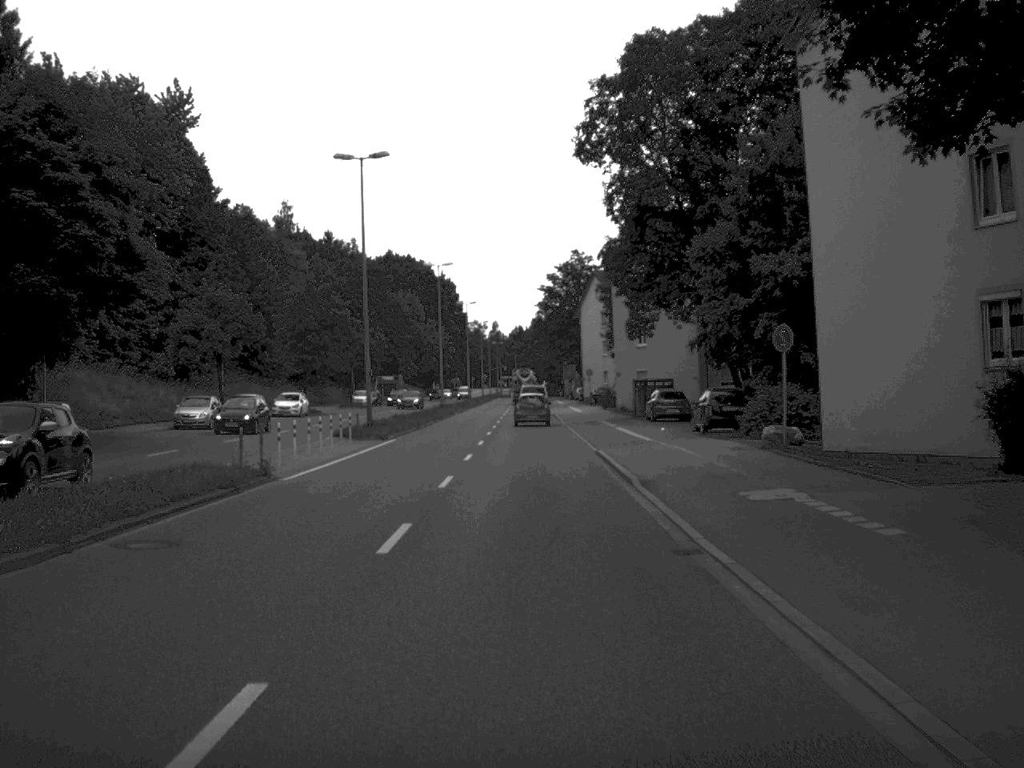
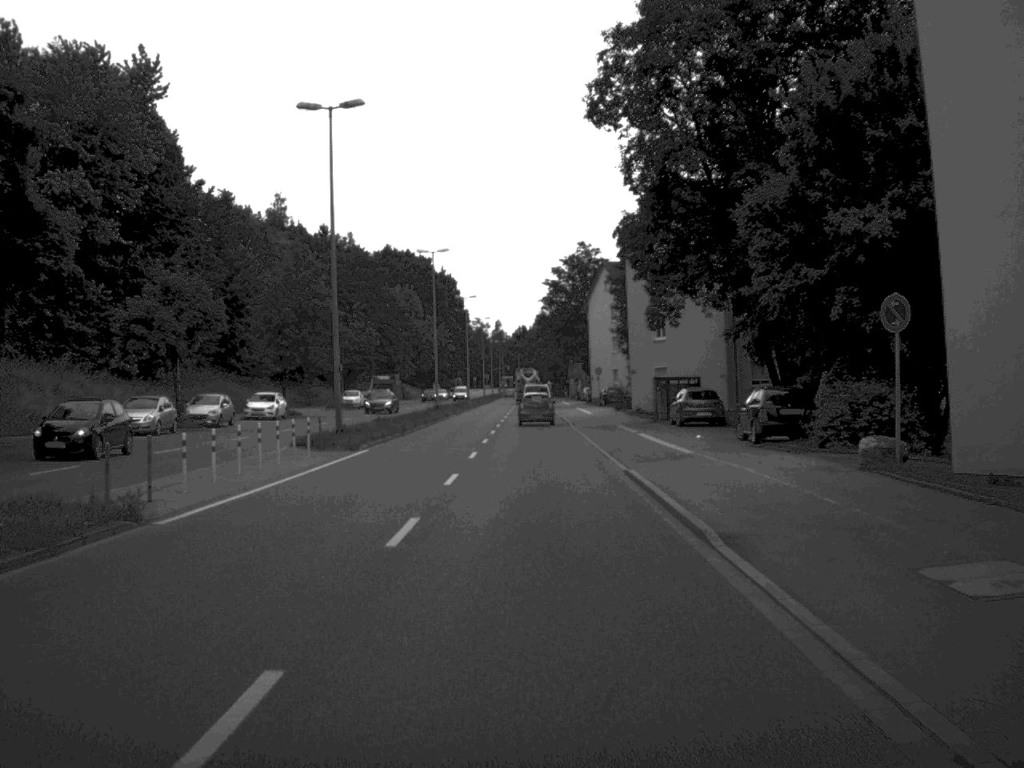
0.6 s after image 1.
(0.0, +8.5) m; 0°
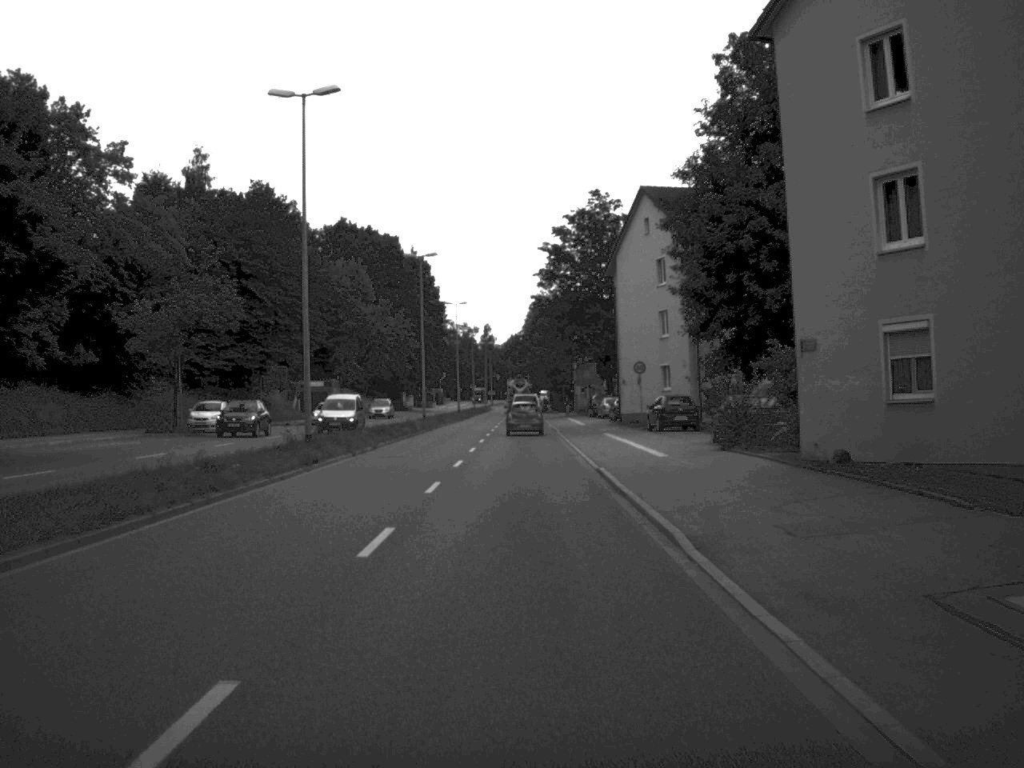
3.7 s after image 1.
(+0.2, +44.5) m; 0°
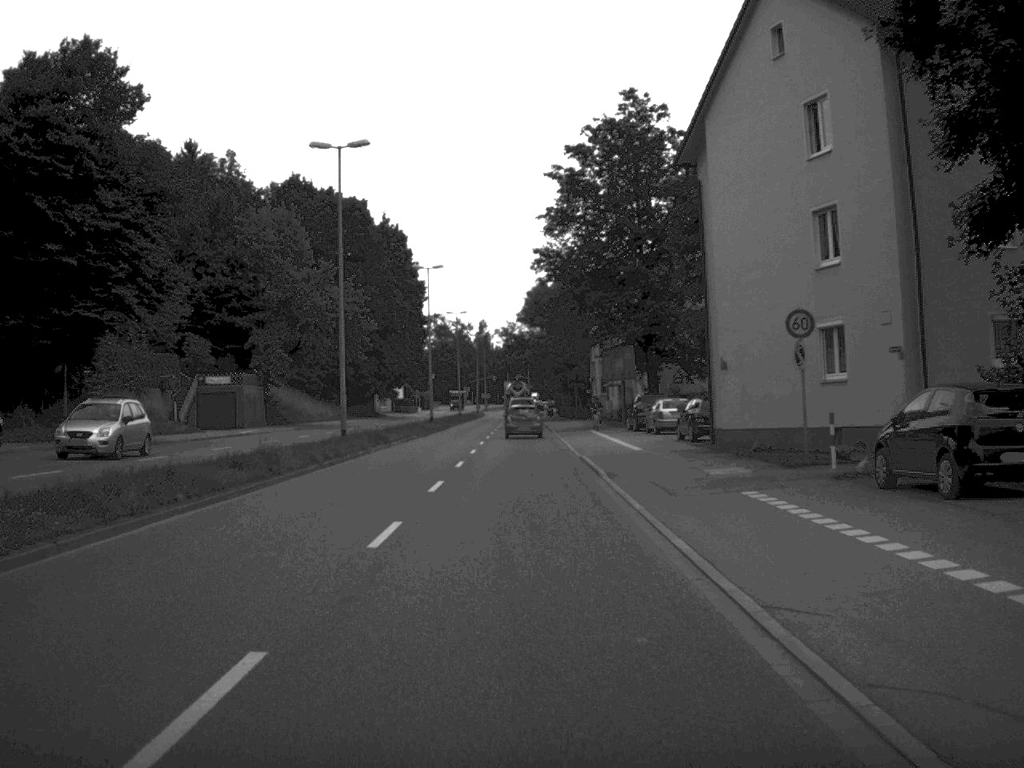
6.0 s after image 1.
(-0.1, +34.7) m; 0°
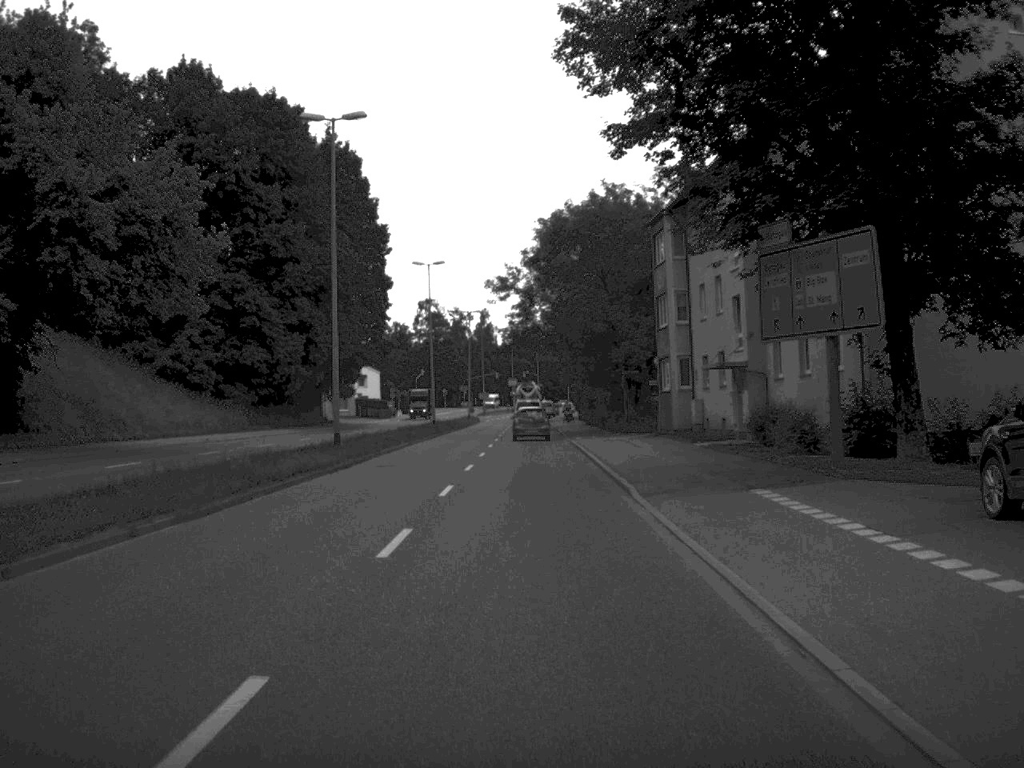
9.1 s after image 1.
(-0.3, +45.0) m; 0°
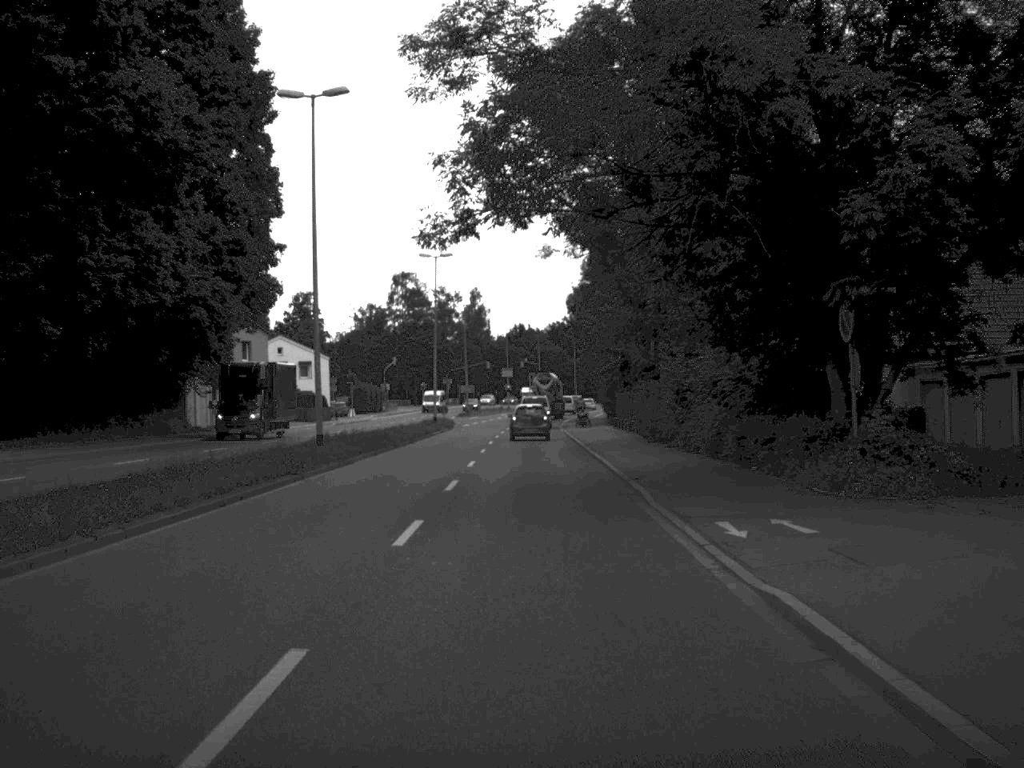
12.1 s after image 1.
(-0.1, +43.7) m; 0°
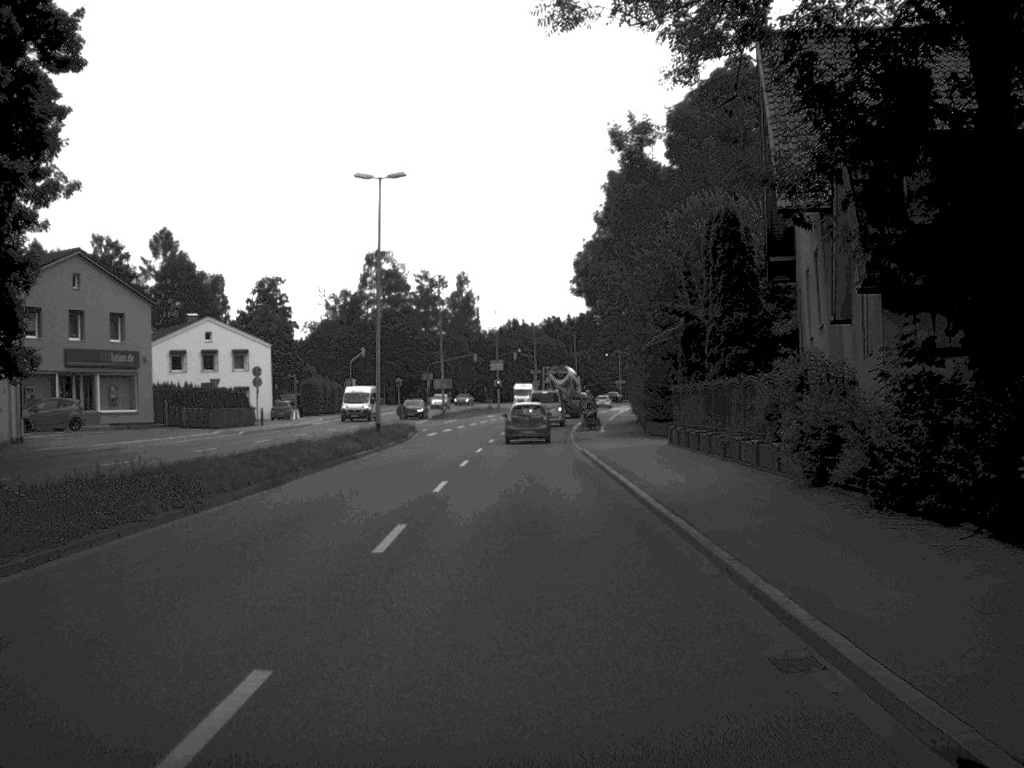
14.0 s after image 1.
(0.0, +27.1) m; 0°
